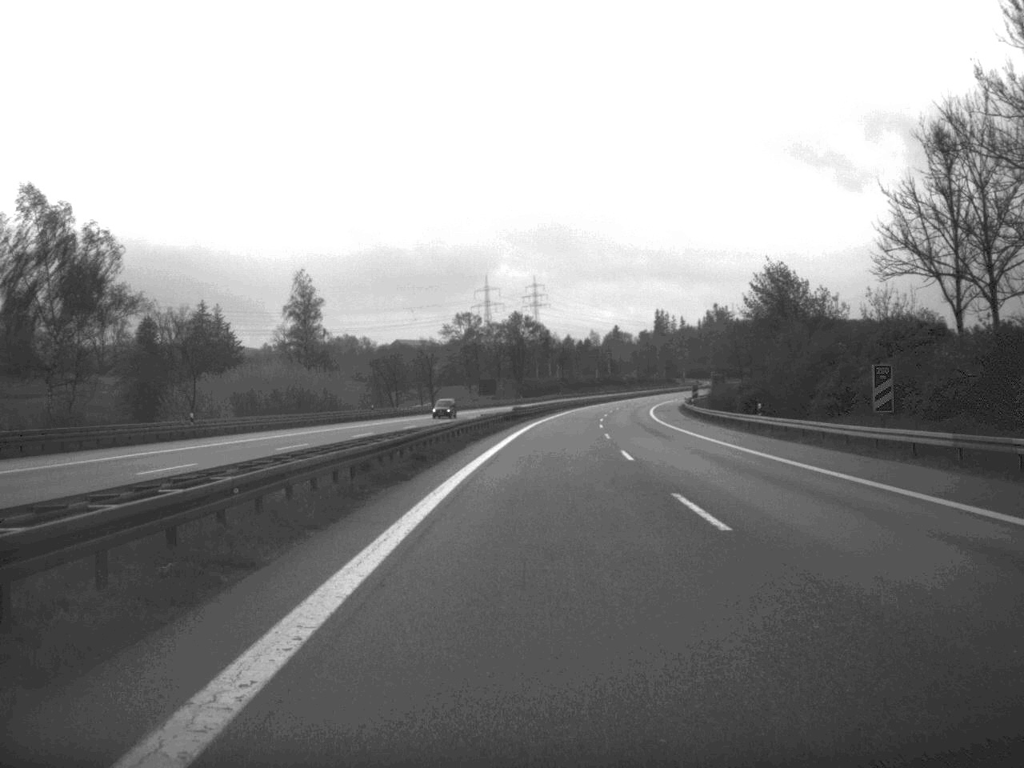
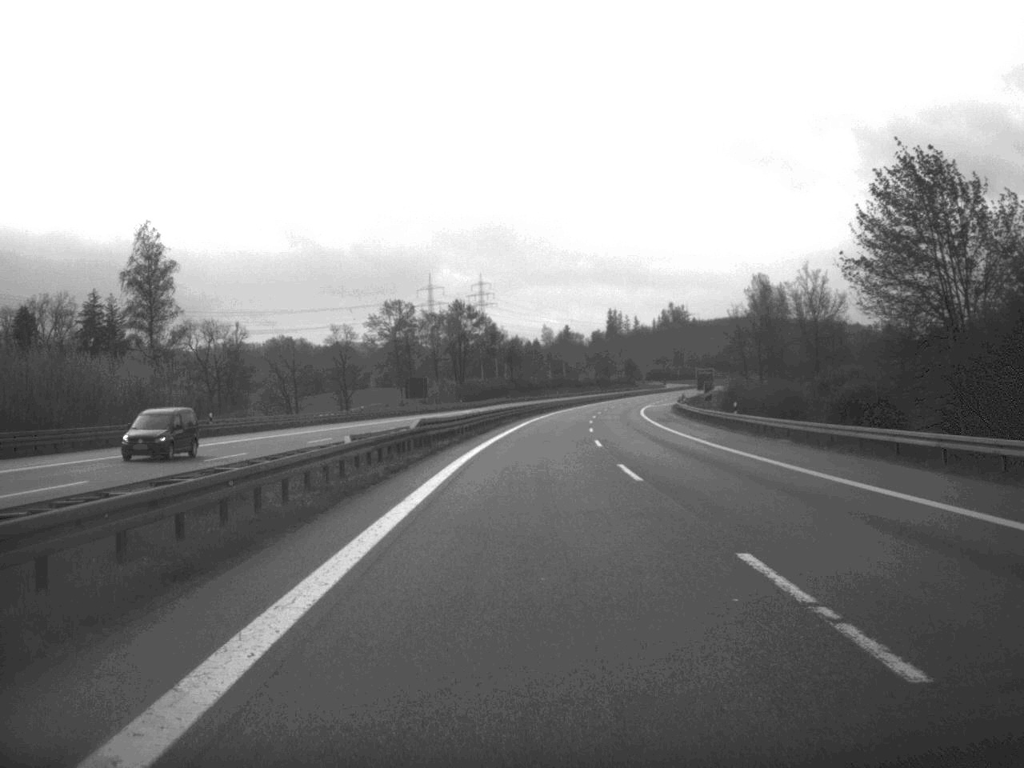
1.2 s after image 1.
(+0.8, +43.9) m; +2°
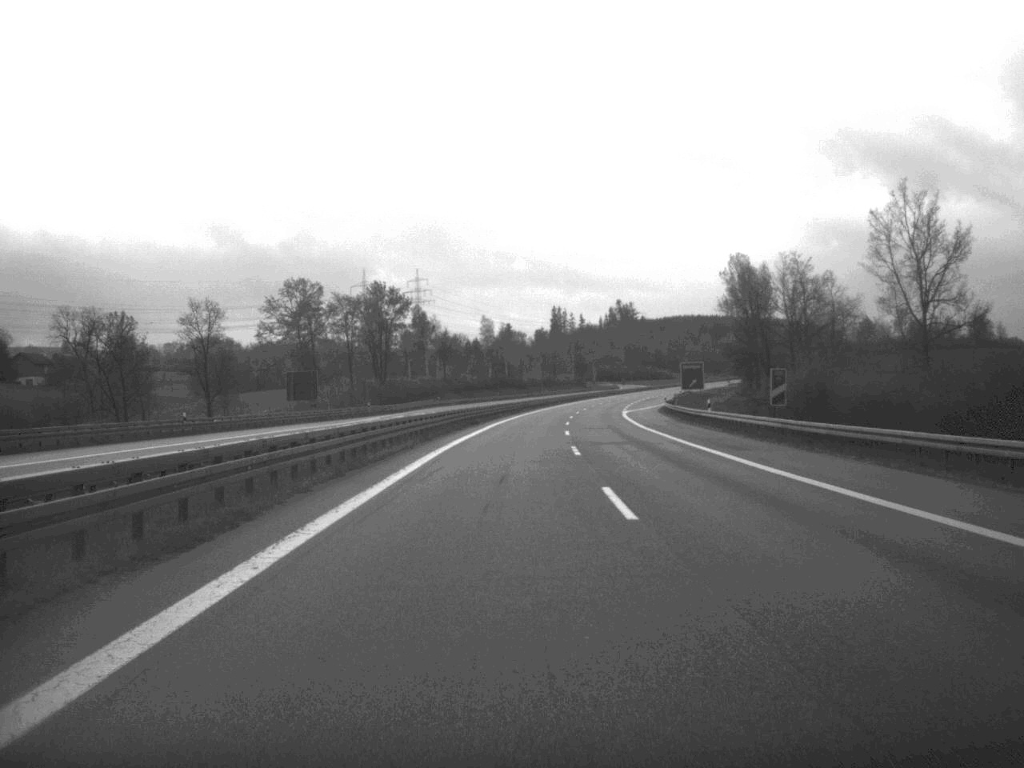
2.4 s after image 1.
(+1.0, +43.8) m; +3°
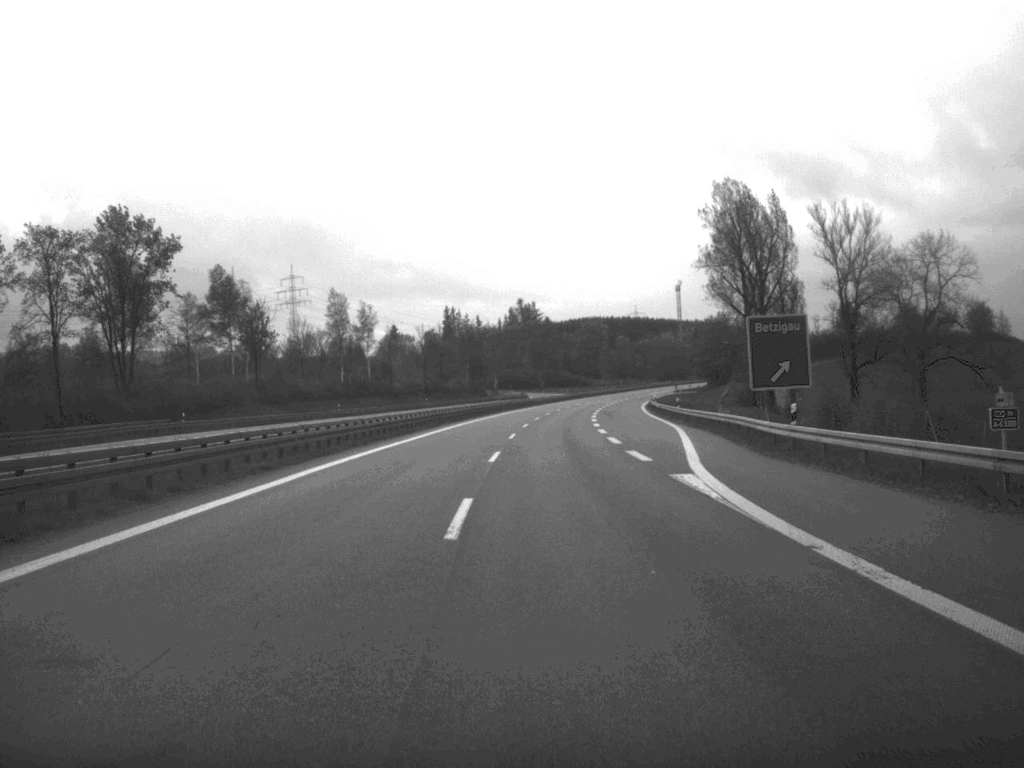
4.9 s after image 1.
(+3.8, +90.5) m; +4°
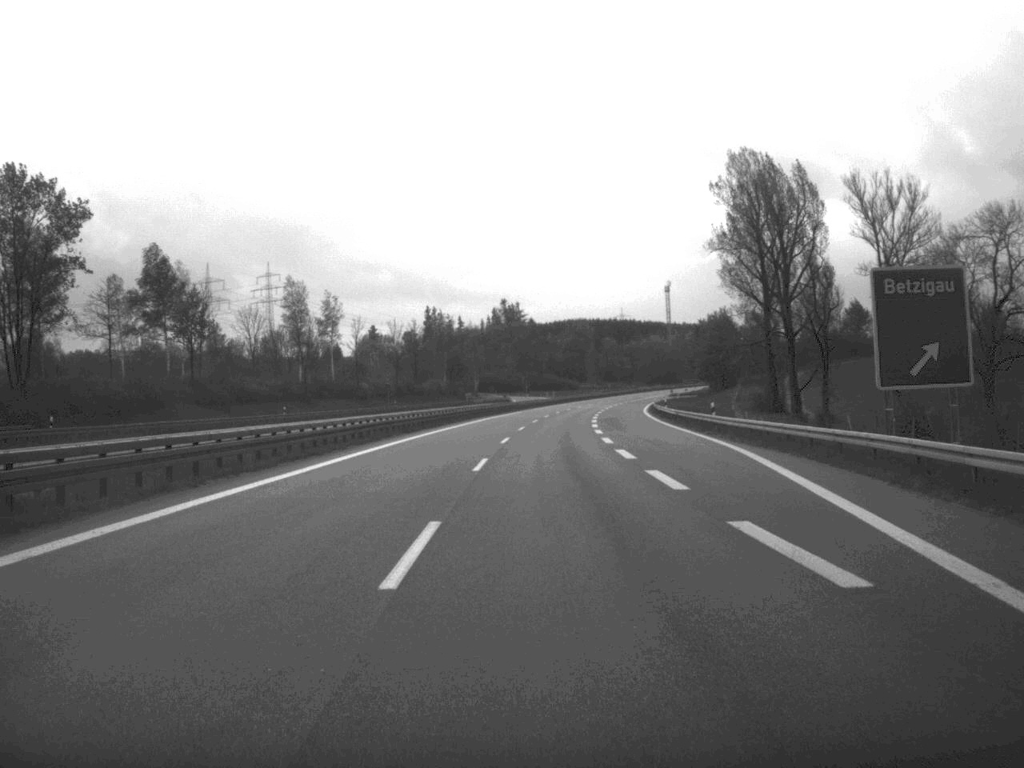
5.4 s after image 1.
(+0.1, +21.4) m; +1°
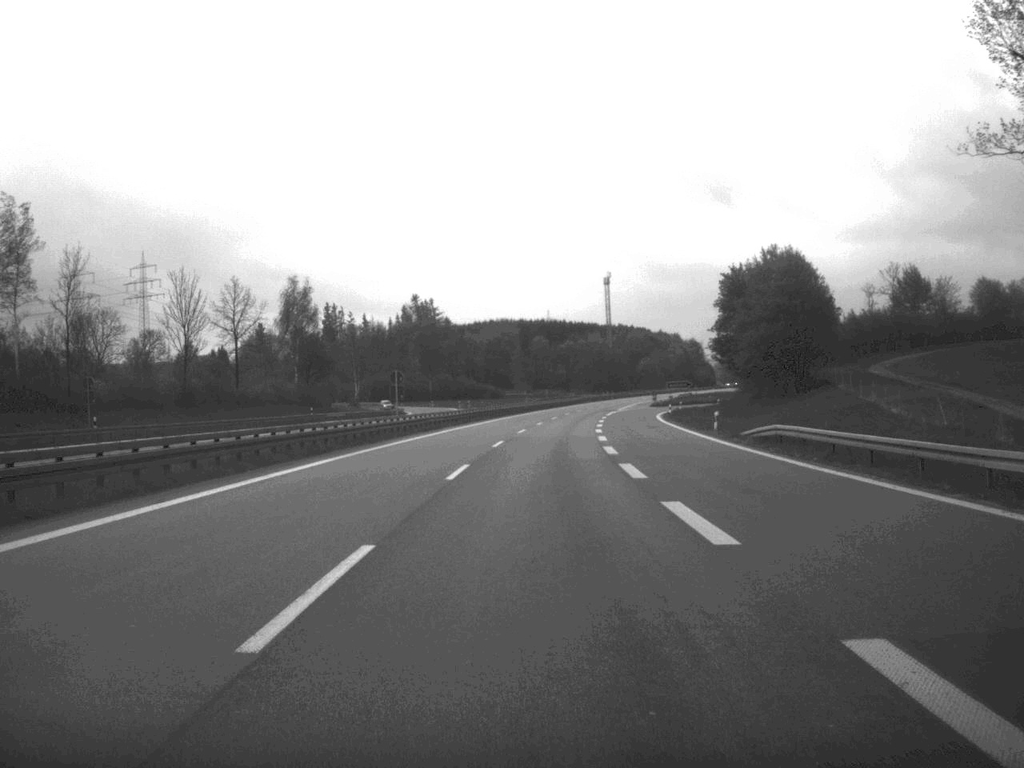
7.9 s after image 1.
(+2.6, +91.0) m; +3°
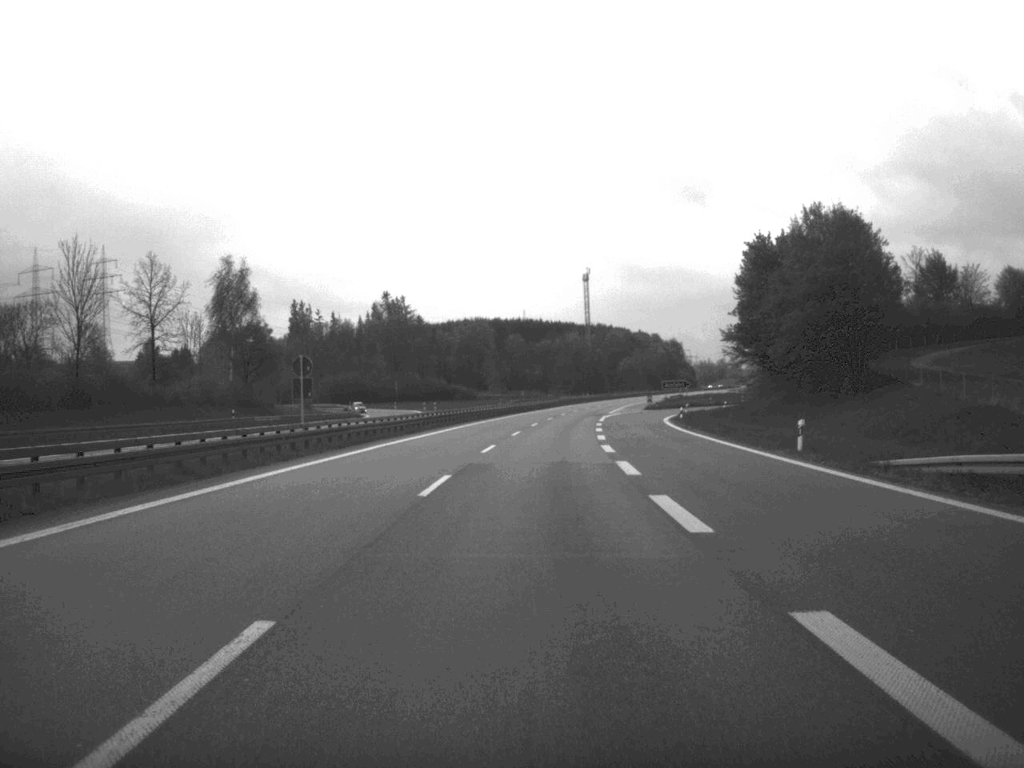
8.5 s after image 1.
(+0.2, +22.5) m; +1°
